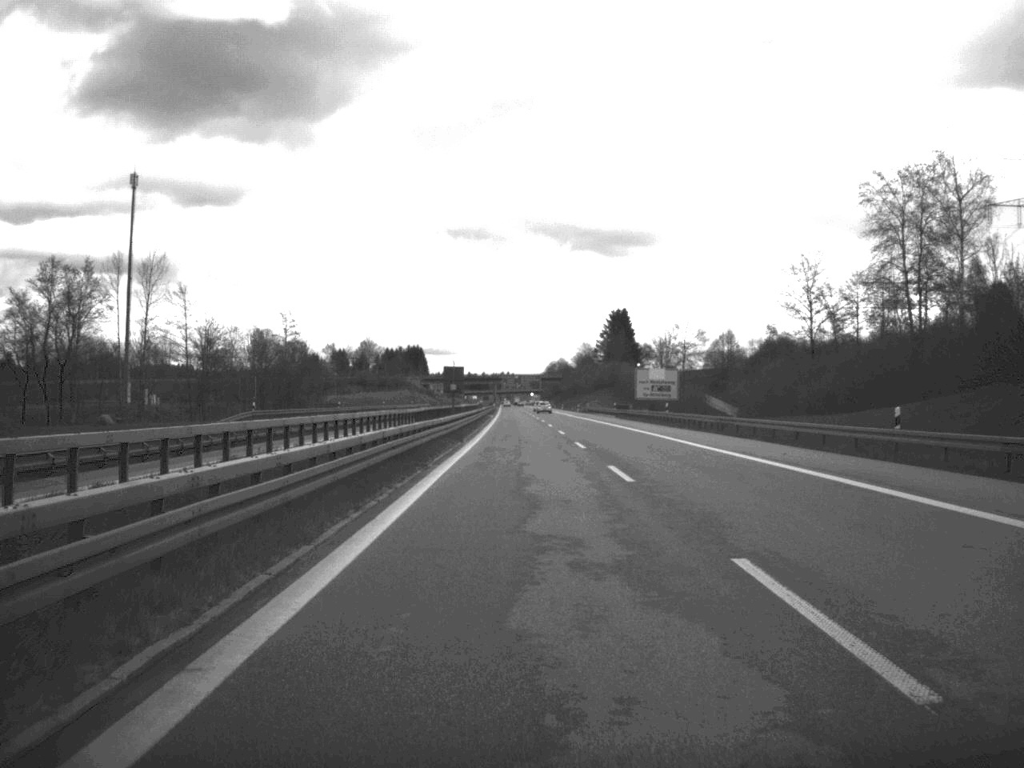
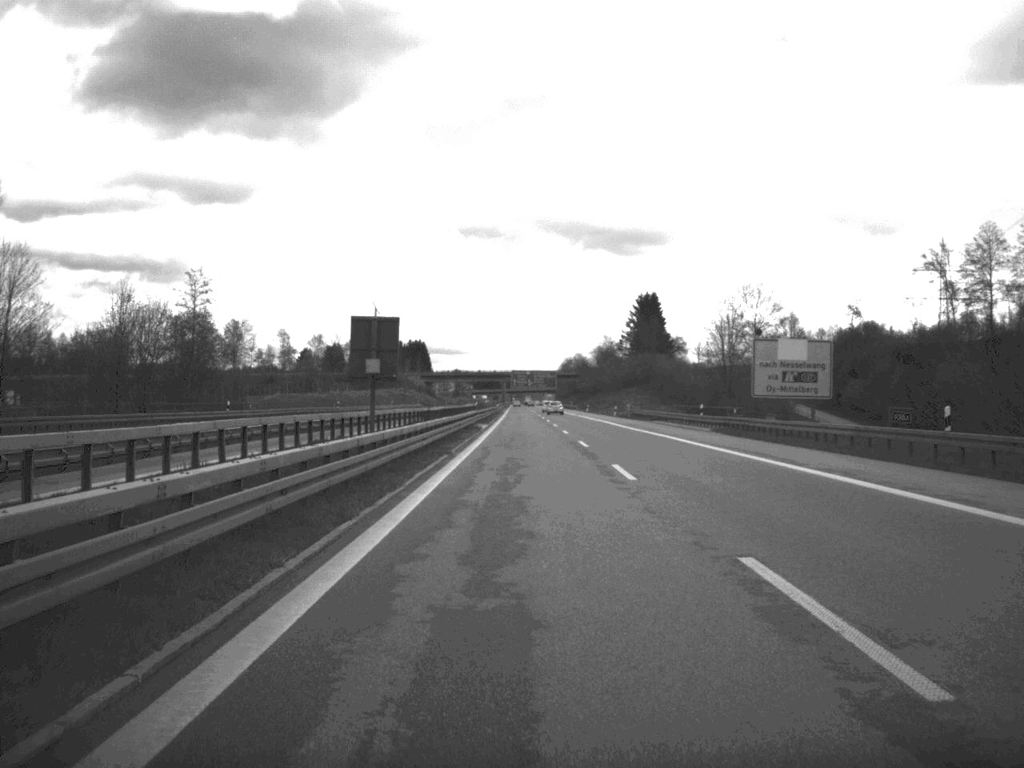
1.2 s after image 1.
(-0.3, +52.7) m; -1°
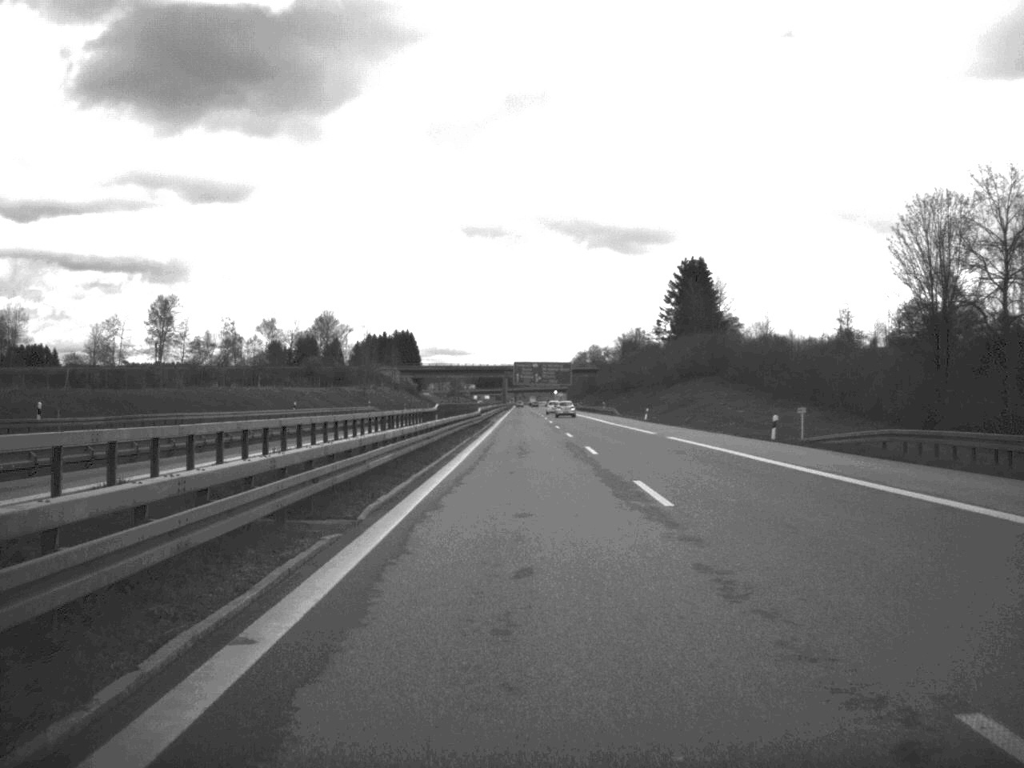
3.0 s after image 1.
(-0.3, +78.2) m; 0°
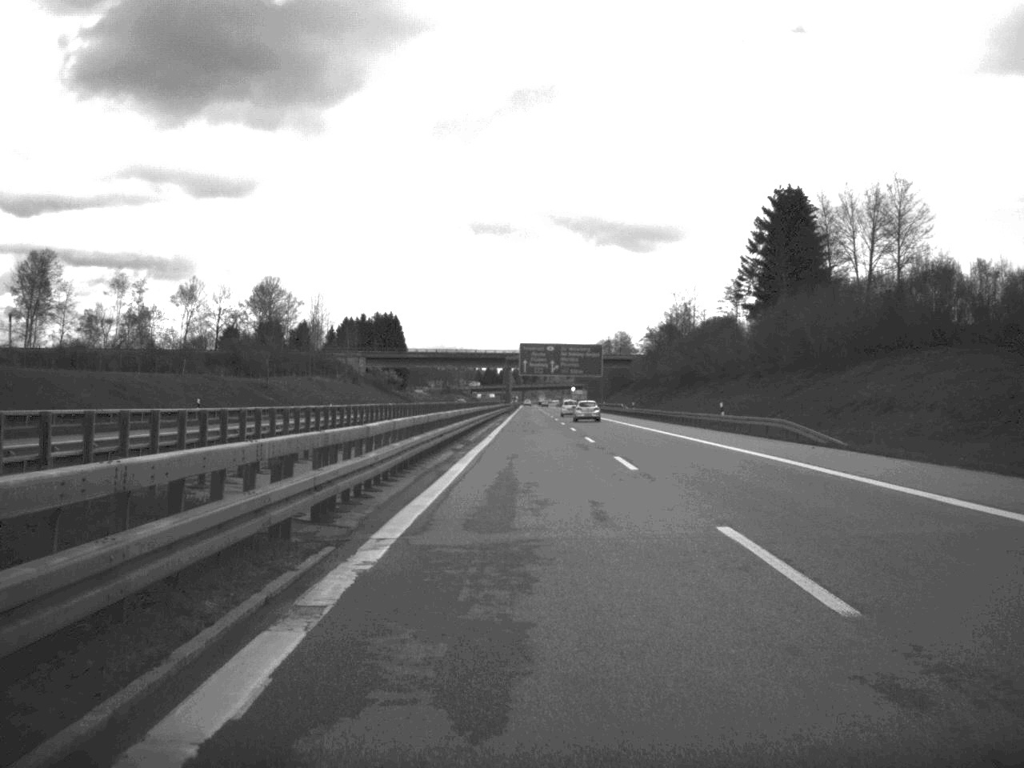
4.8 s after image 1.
(-0.5, +81.6) m; -1°
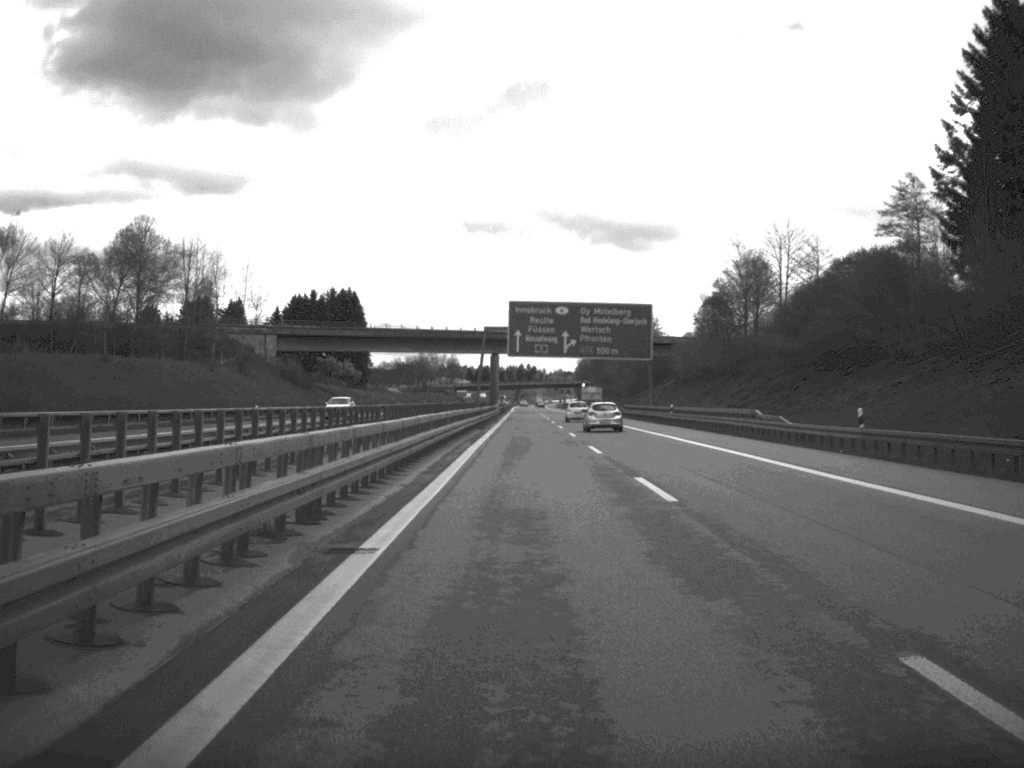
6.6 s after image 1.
(+0.1, +79.0) m; 0°
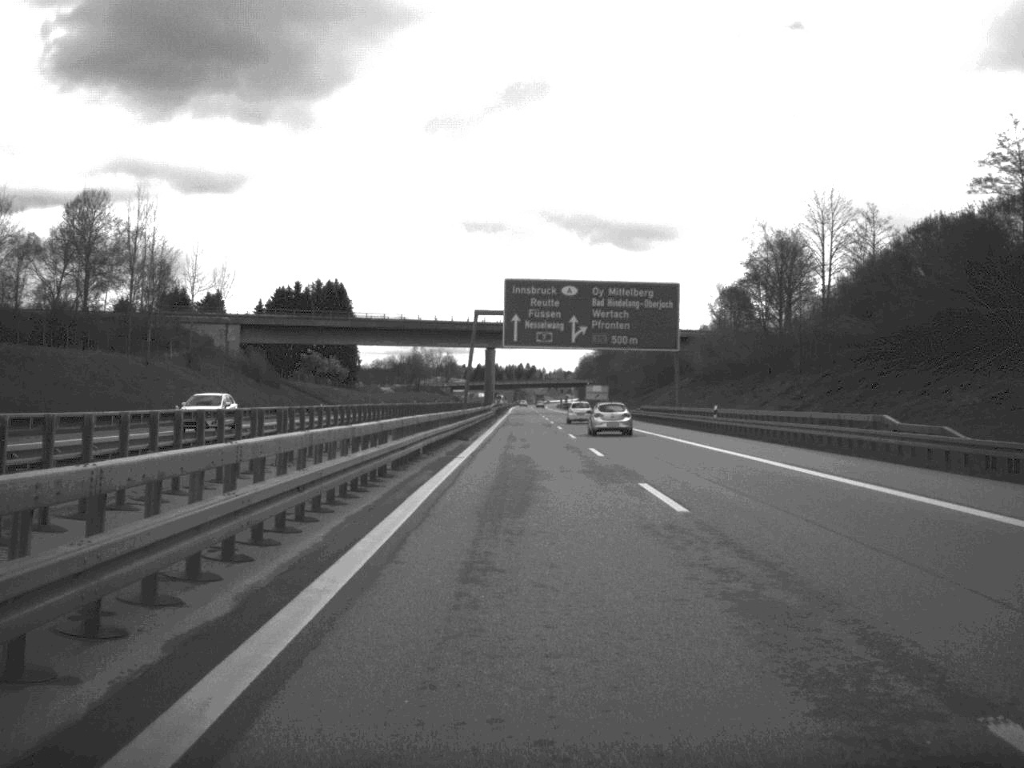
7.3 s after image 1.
(0.0, +30.4) m; 0°
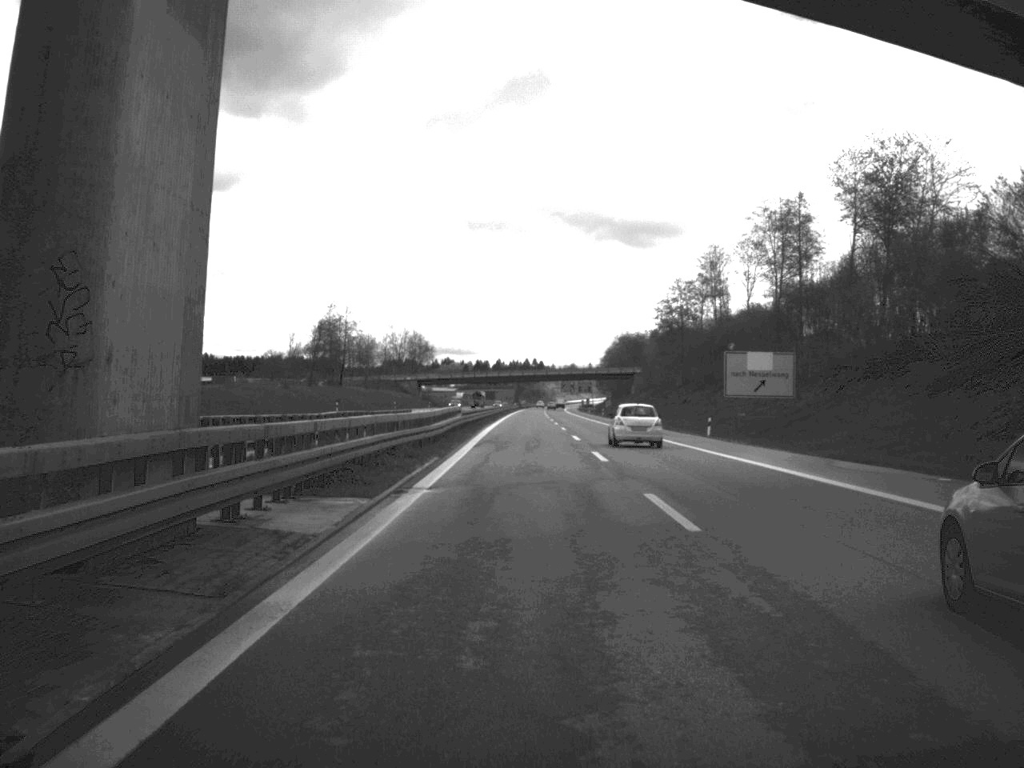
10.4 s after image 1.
(-0.5, +133.2) m; -1°
